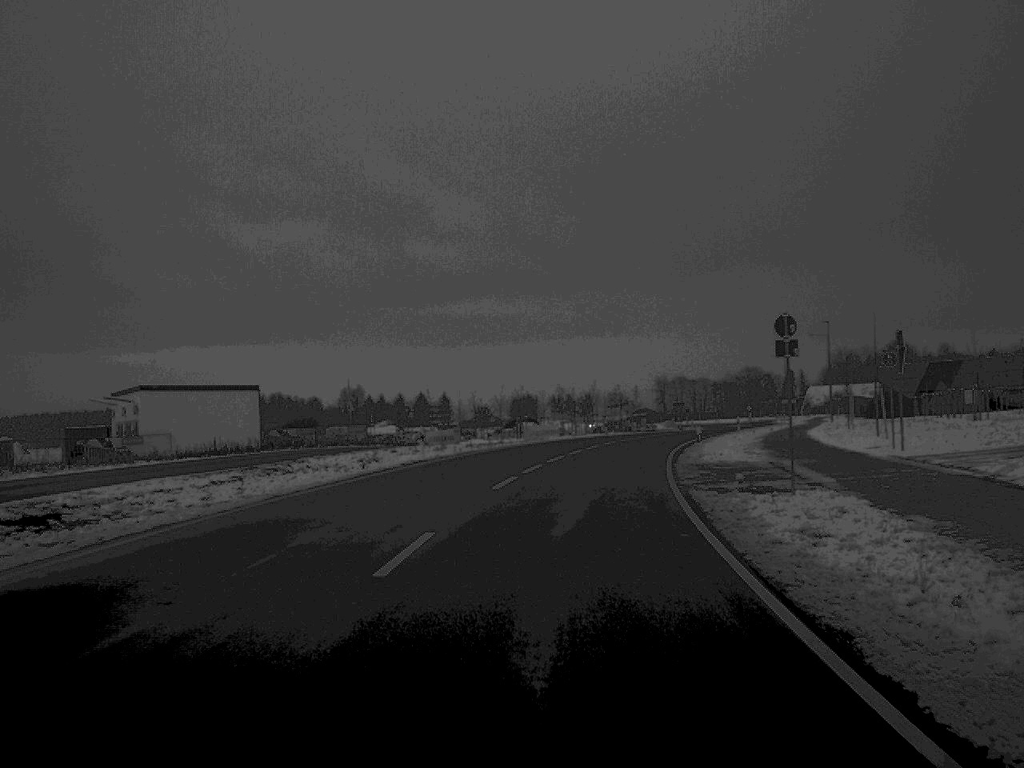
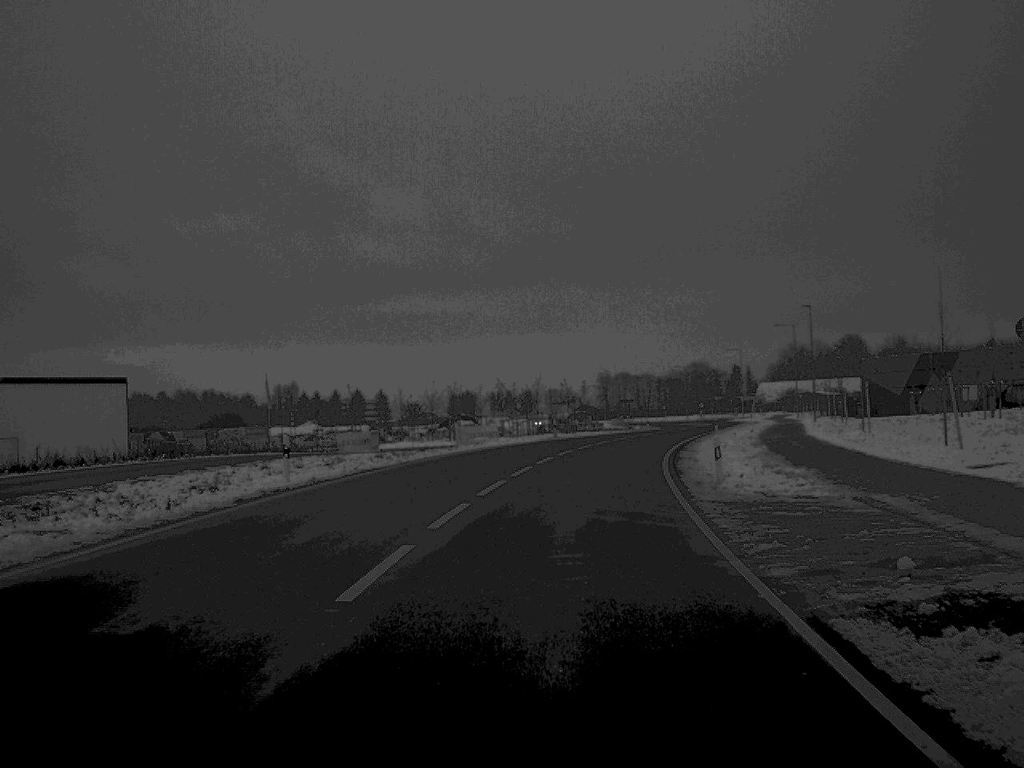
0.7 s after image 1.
(+0.3, +14.1) m; +3°
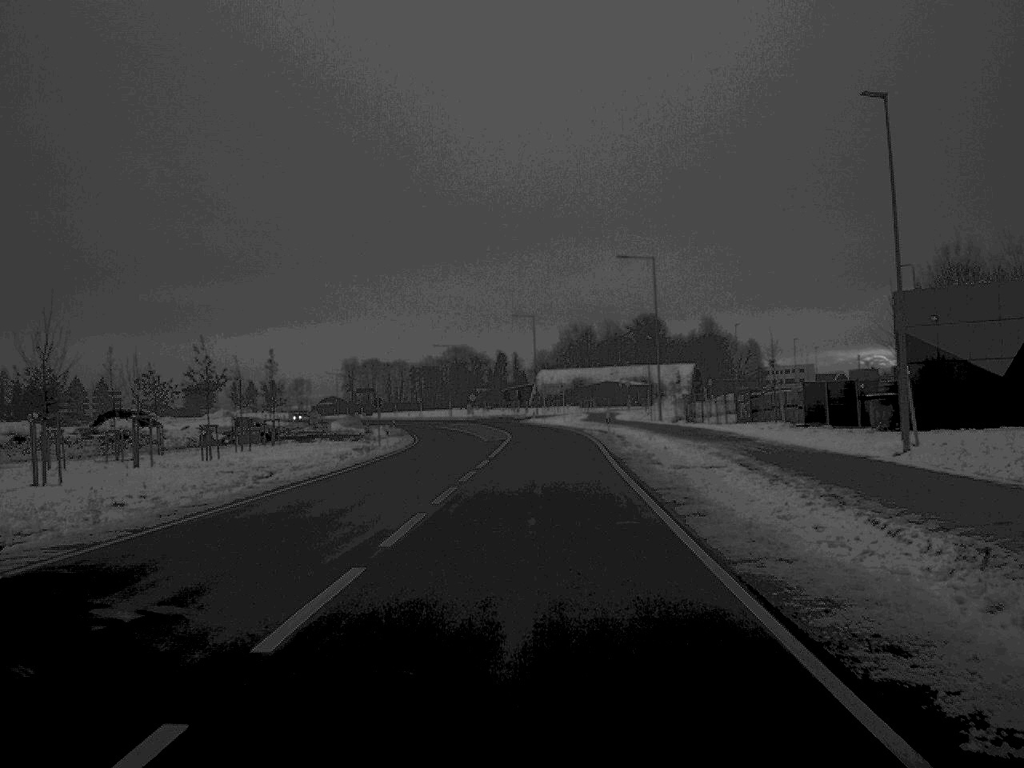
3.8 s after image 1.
(+6.2, +61.3) m; +11°
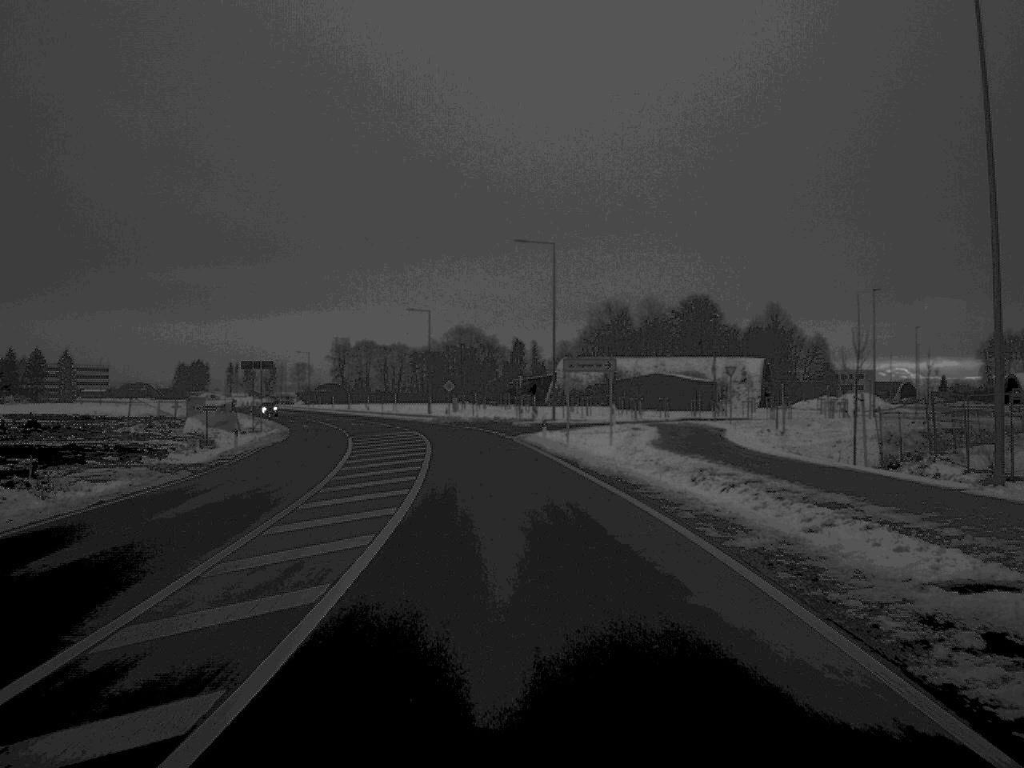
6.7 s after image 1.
(+0.7, +57.9) m; -1°
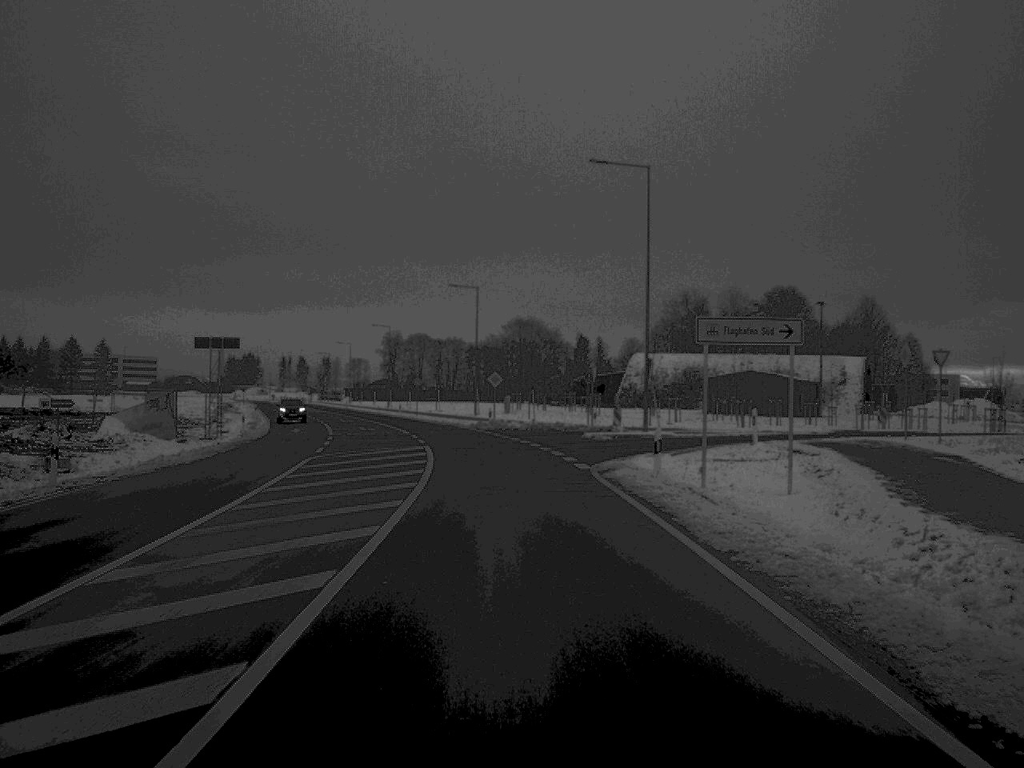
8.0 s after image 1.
(-0.5, +24.0) m; -3°
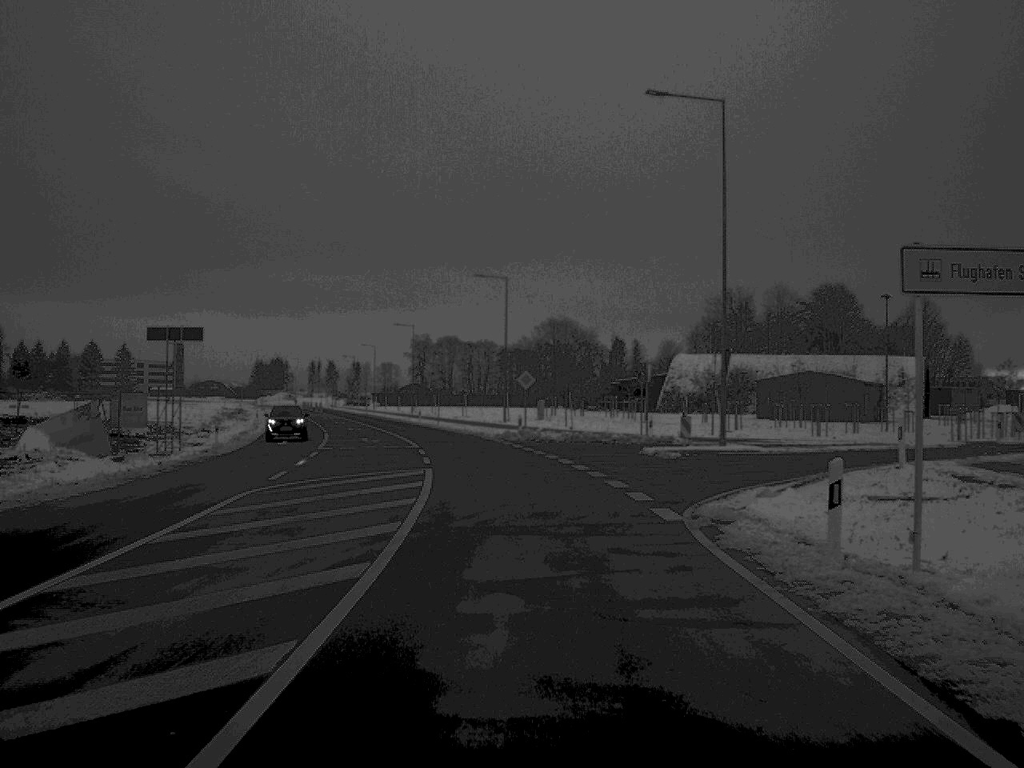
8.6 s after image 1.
(-0.2, +11.5) m; -1°
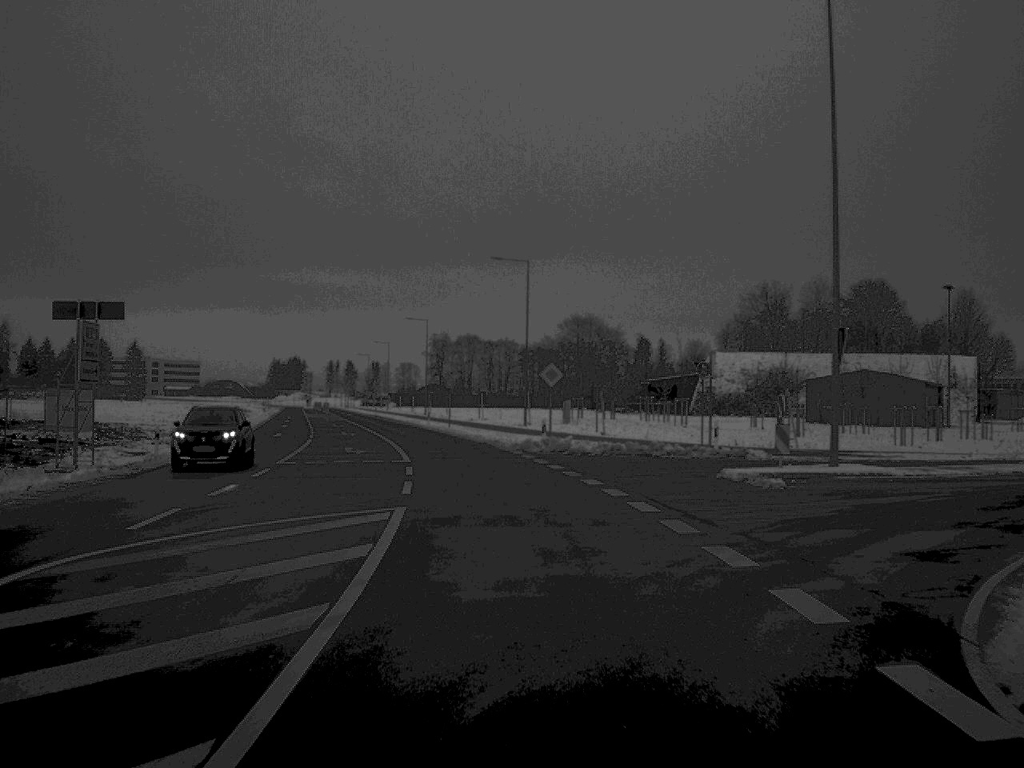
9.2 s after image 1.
(-0.1, +11.0) m; -1°
